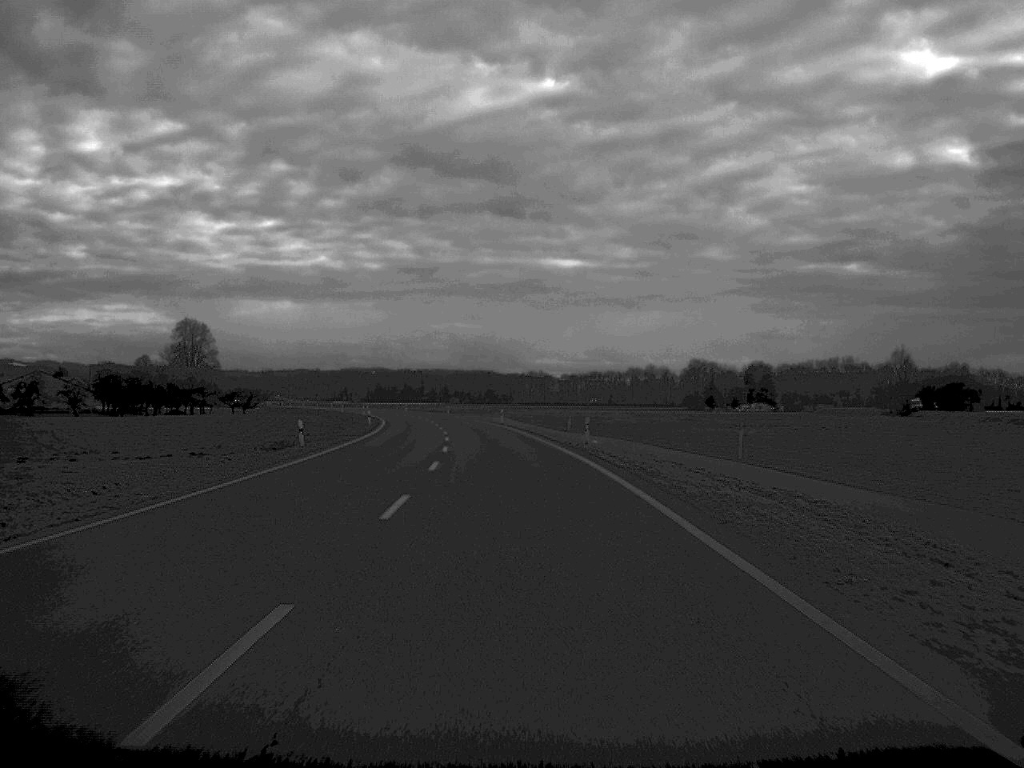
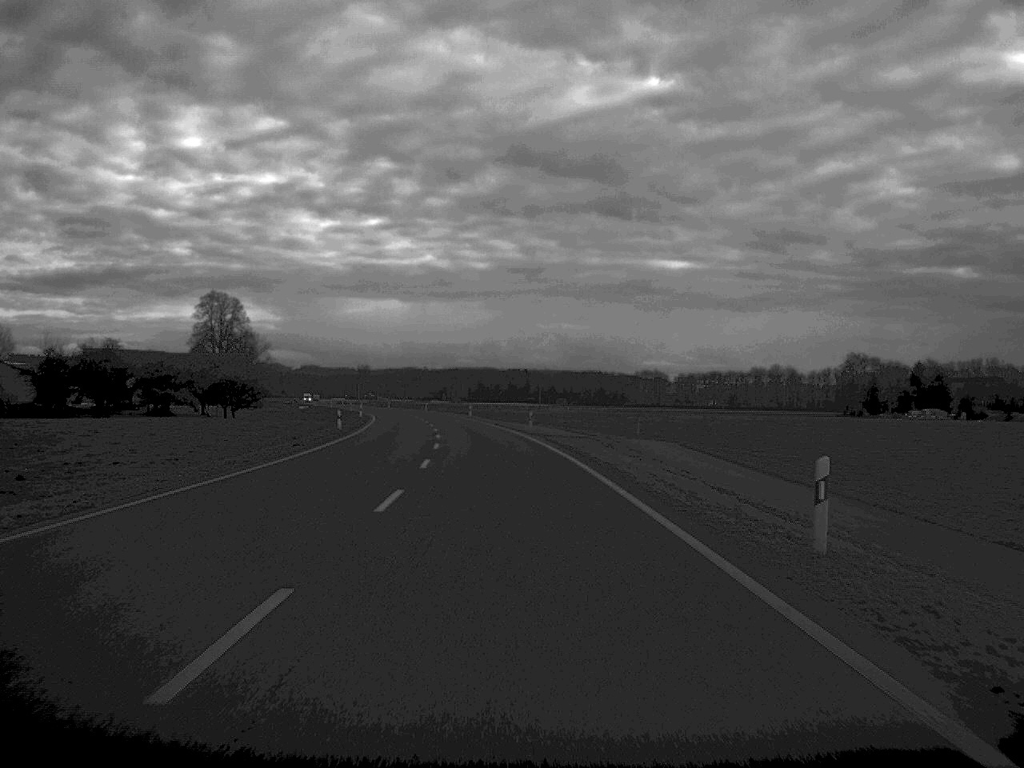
(-3.7, +82.5) m; -5°
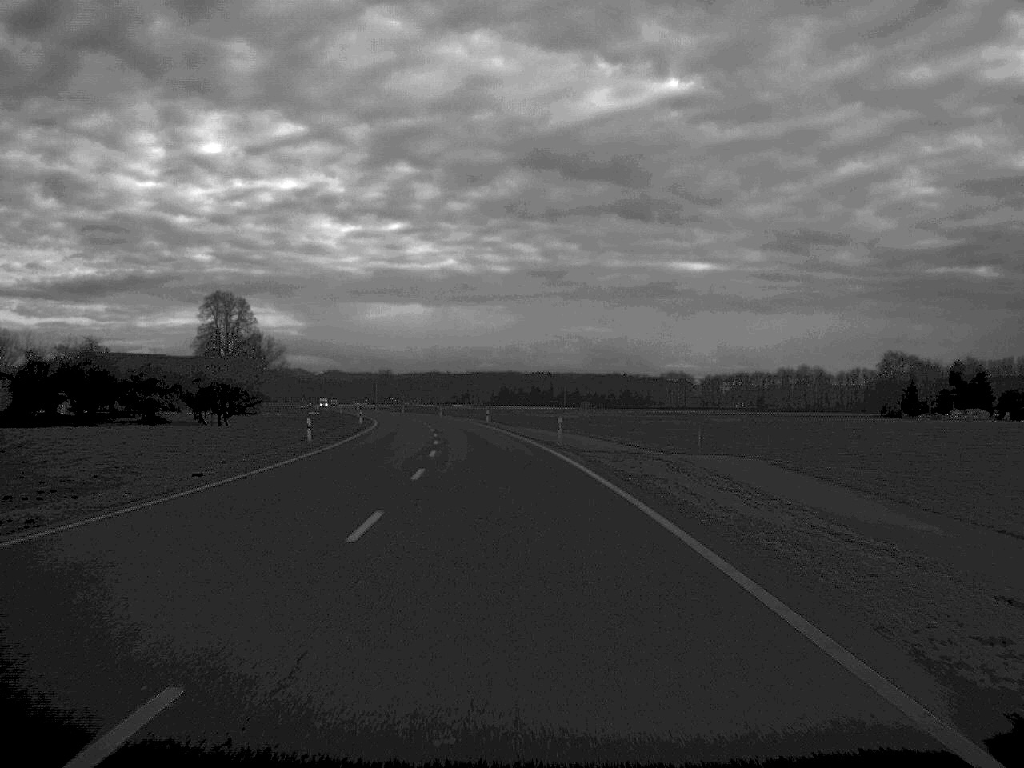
(-0.1, +15.6) m; -1°
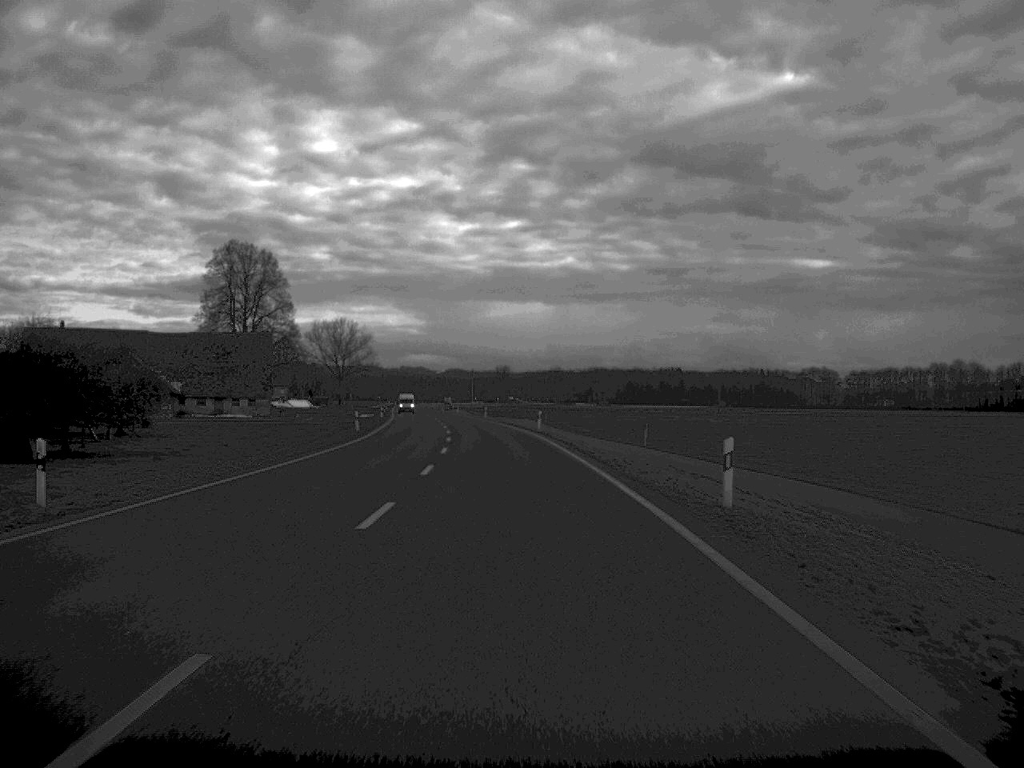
(-4.2, +82.4) m; -6°
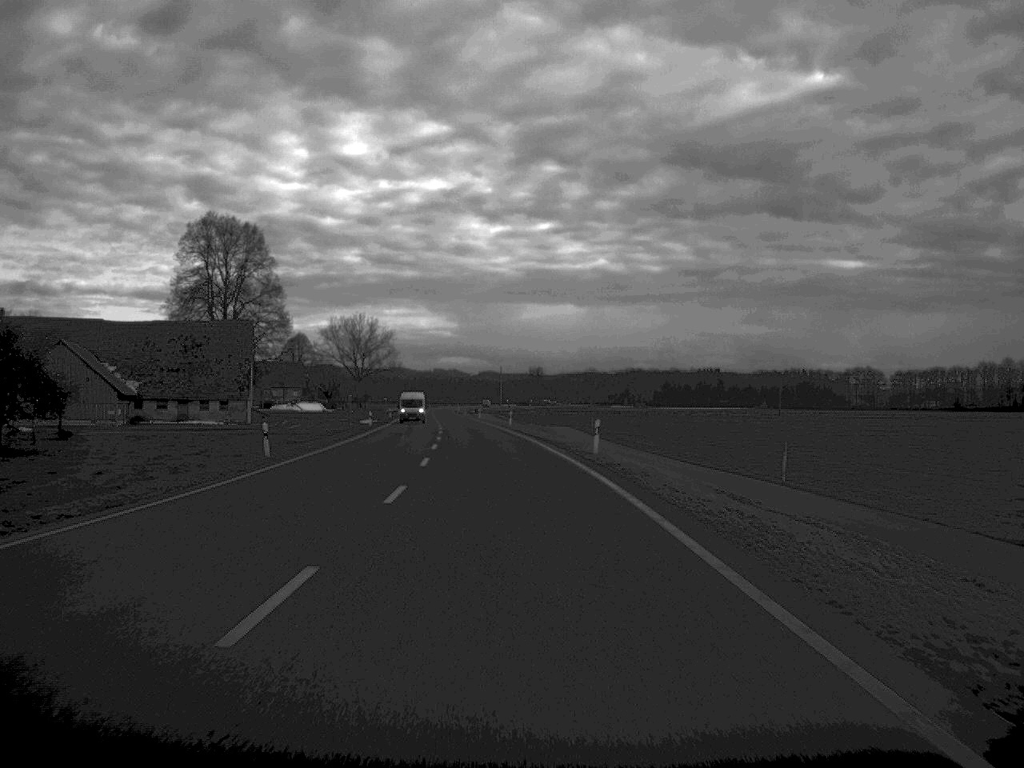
(-0.4, +31.2) m; -2°
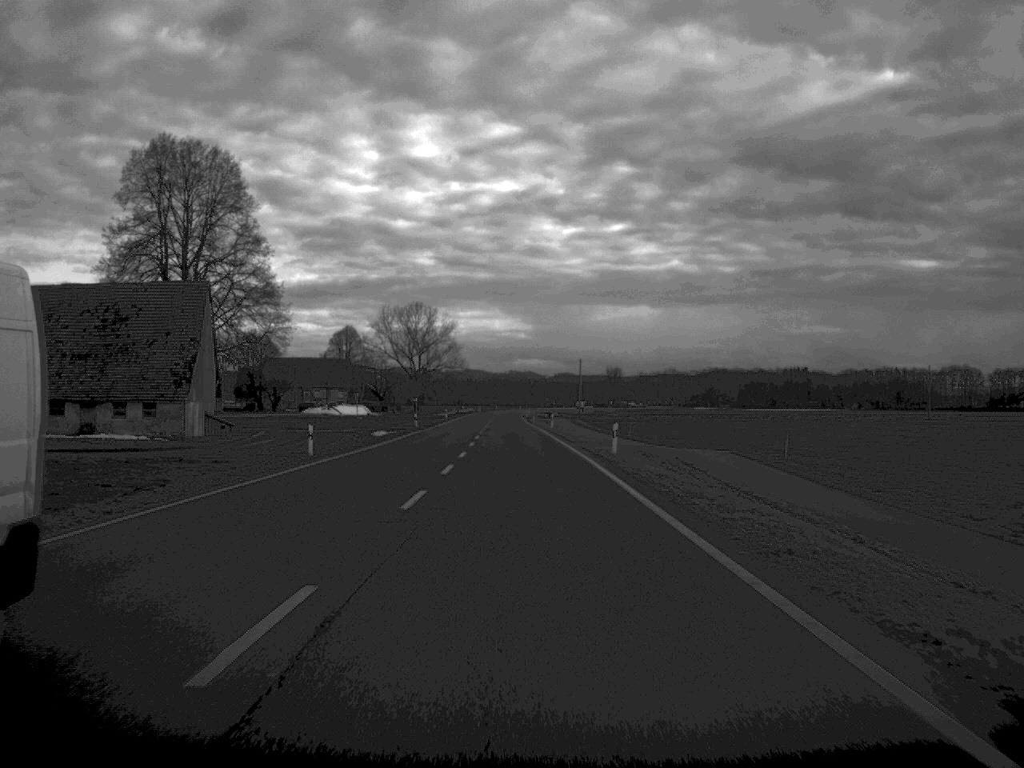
(-1.5, +48.3) m; -3°
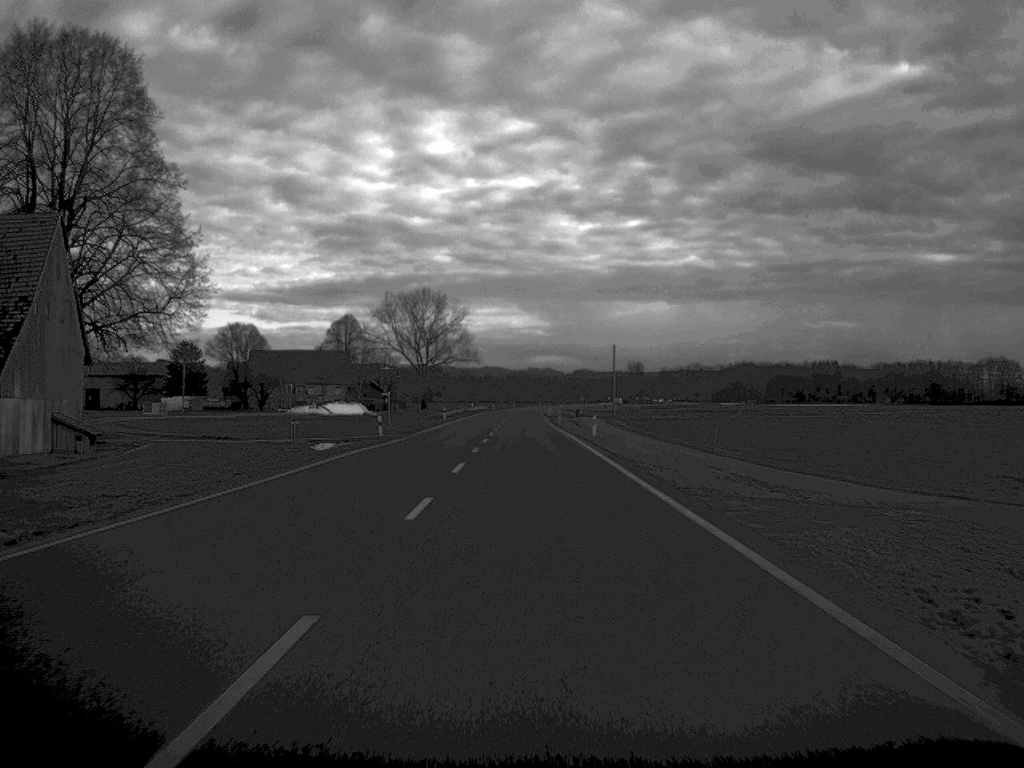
(-0.4, +34.2) m; -1°
